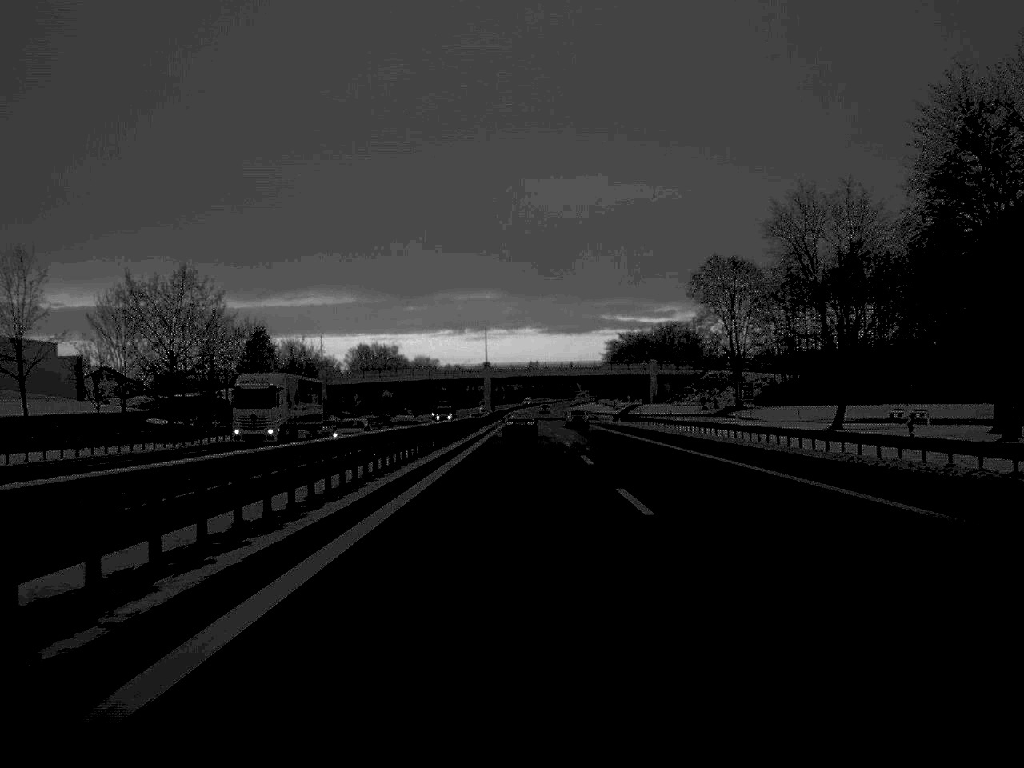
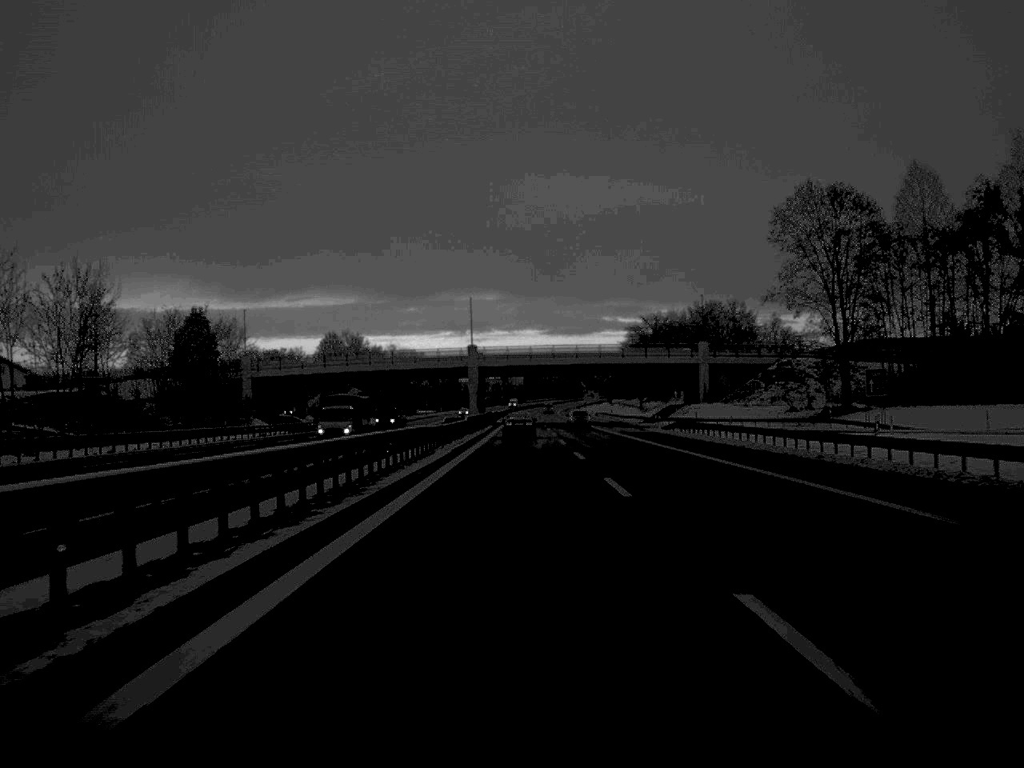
(0.0, +48.9) m; 0°
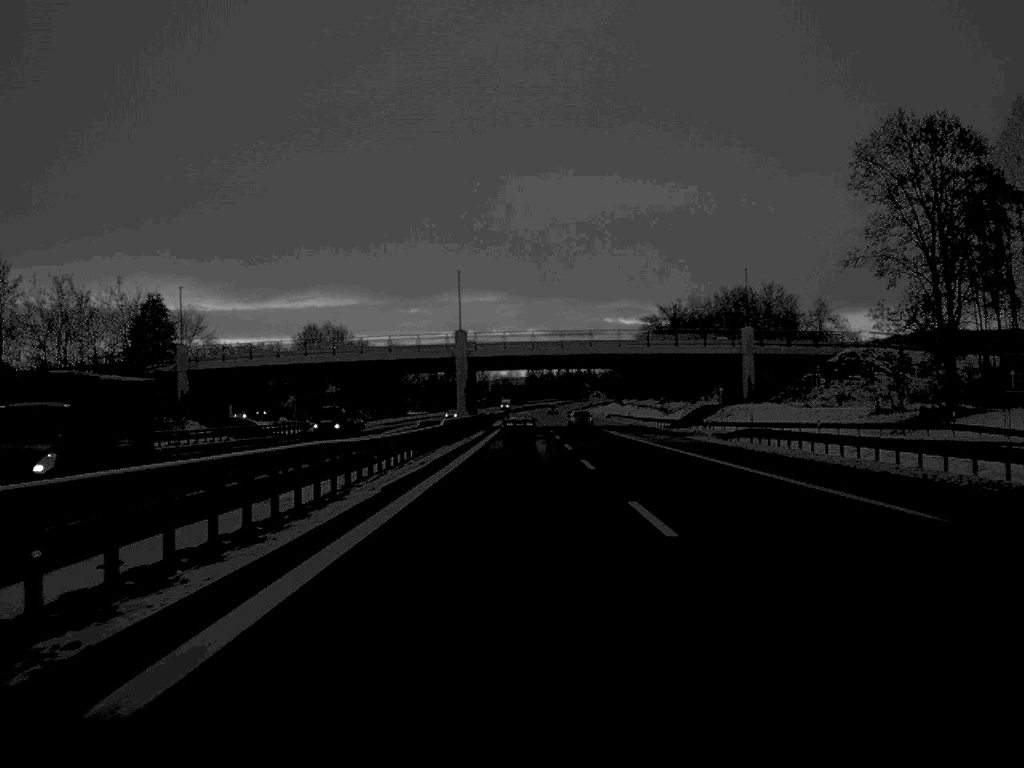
(0.0, +24.5) m; 0°
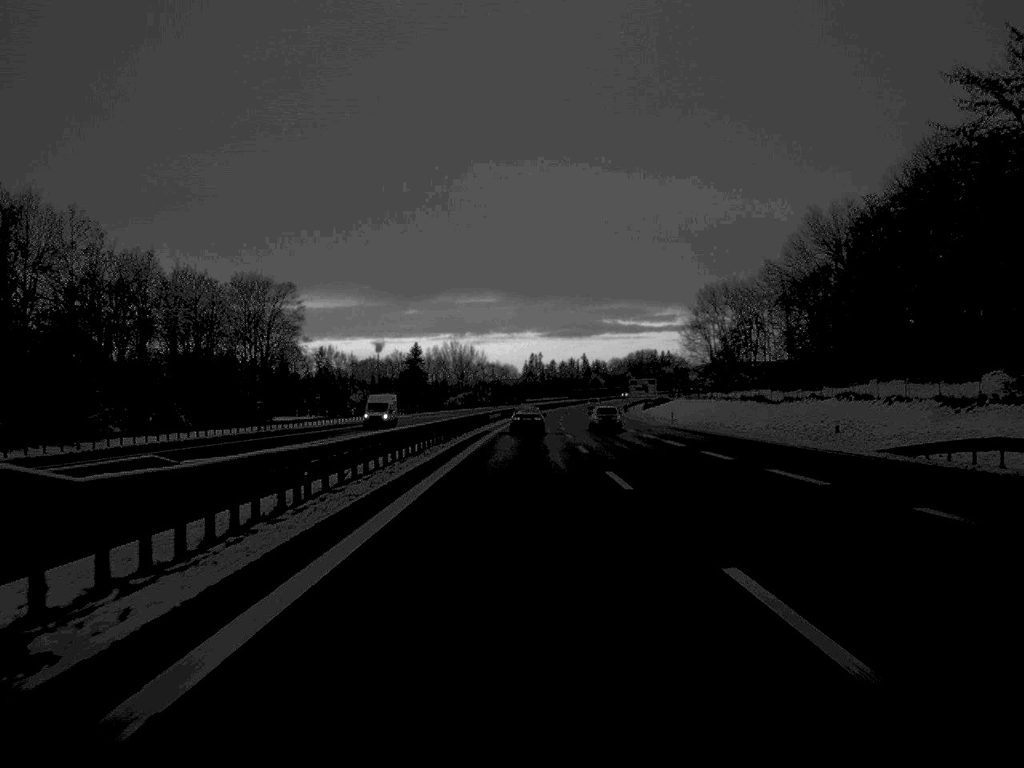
(-0.1, +135.8) m; 0°
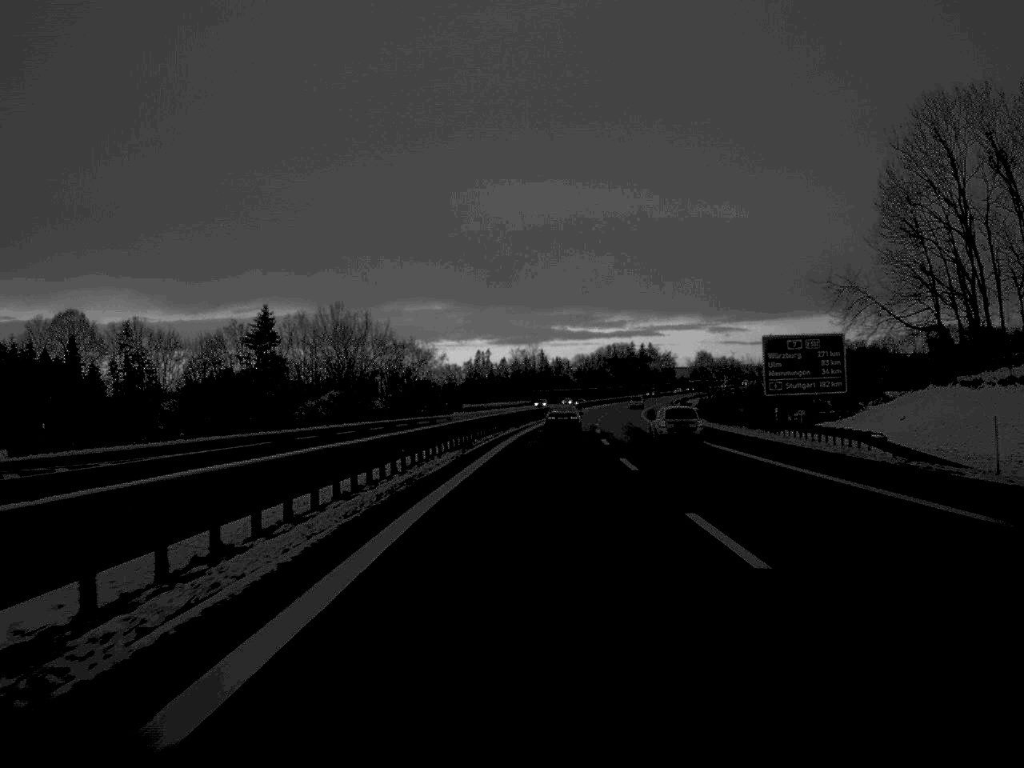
(+1.8, +137.5) m; +2°
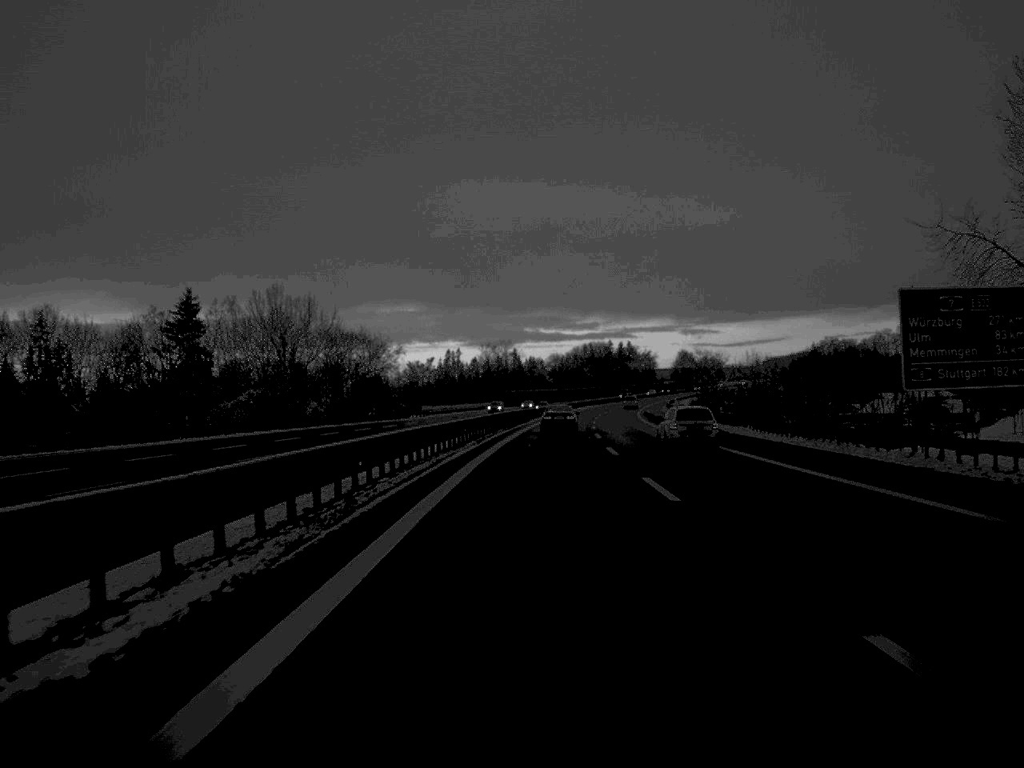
(+0.3, +27.7) m; +1°
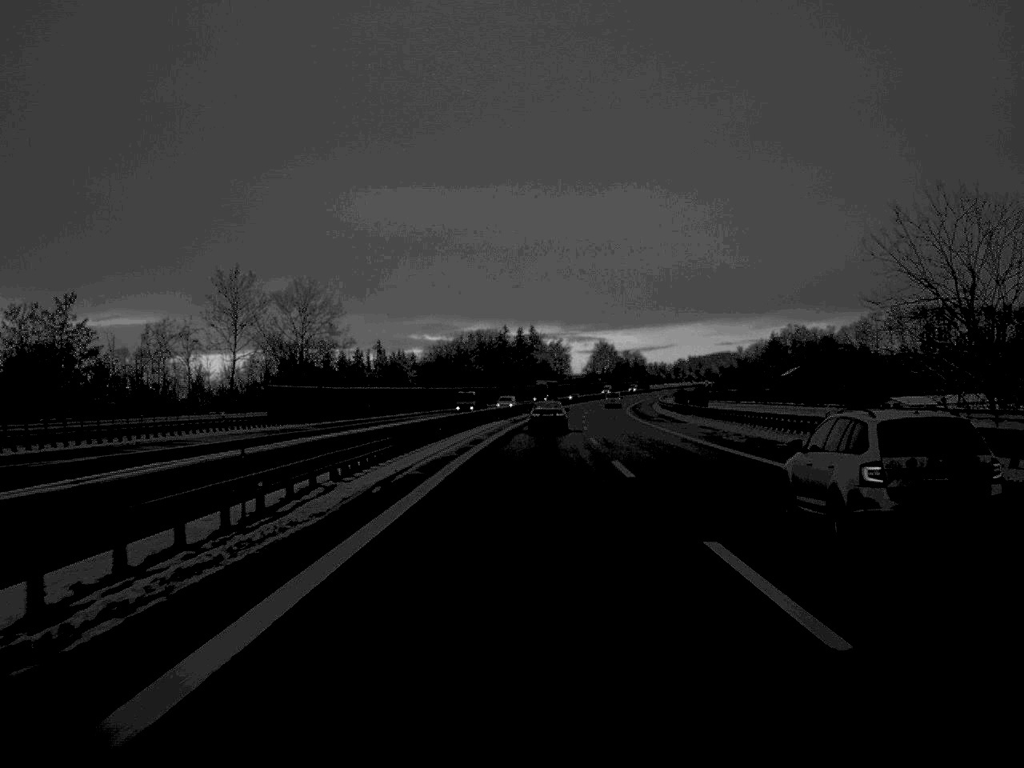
(+6.3, +137.4) m; +5°
